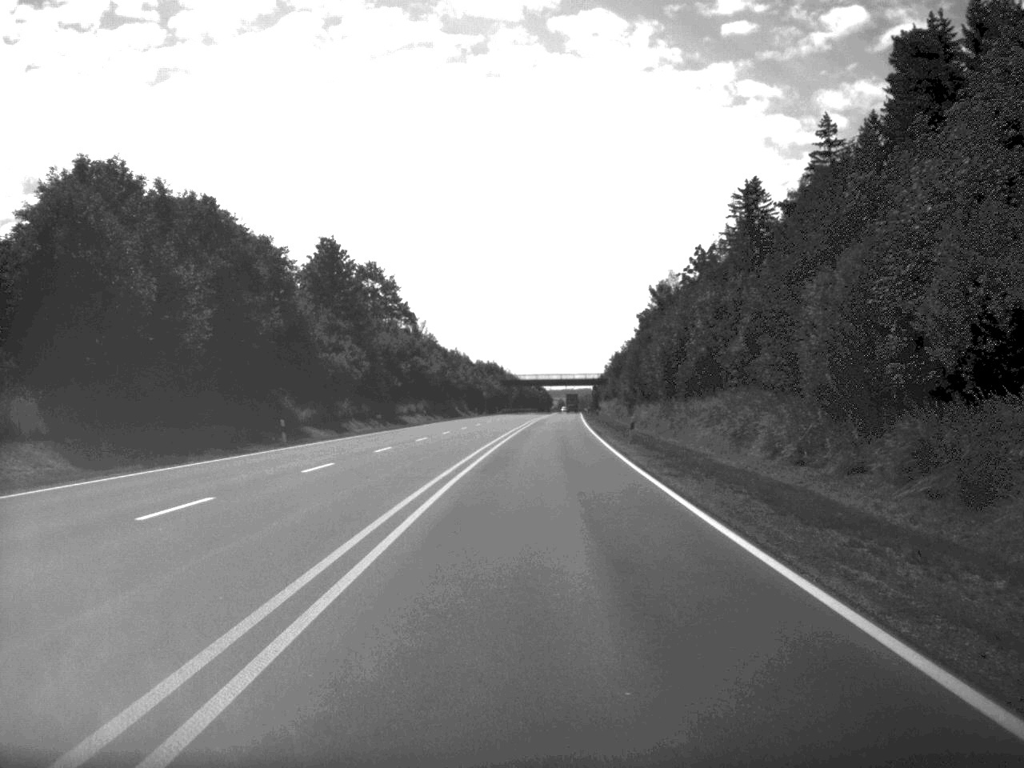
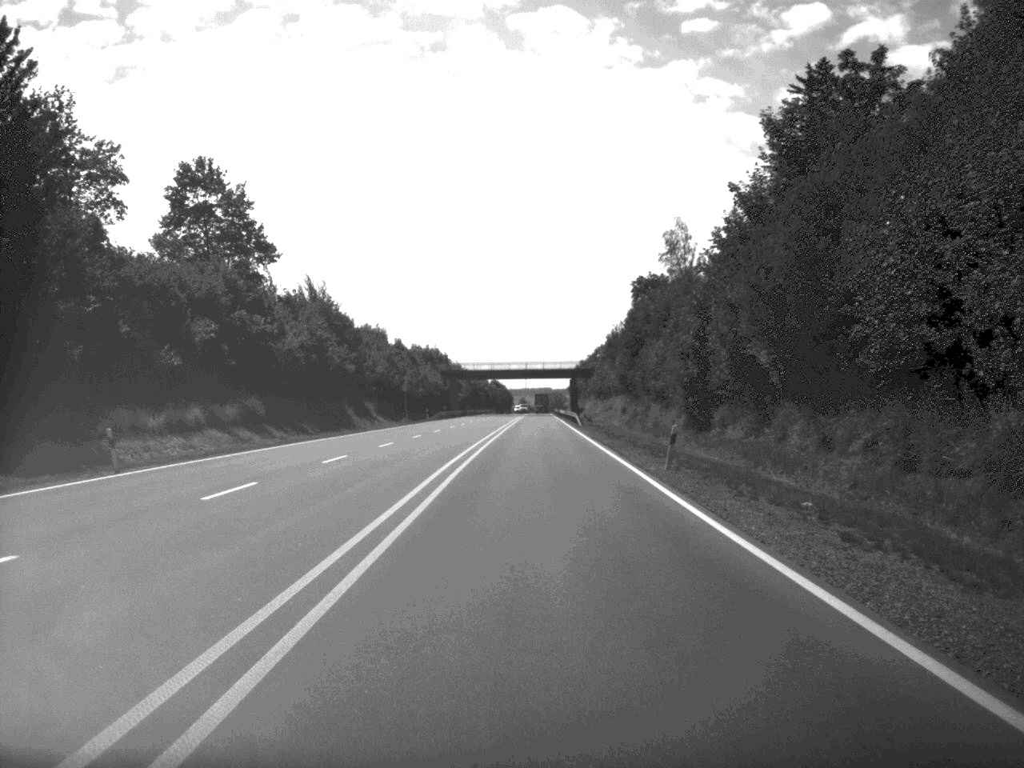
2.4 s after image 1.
(+1.0, +67.3) m; +2°
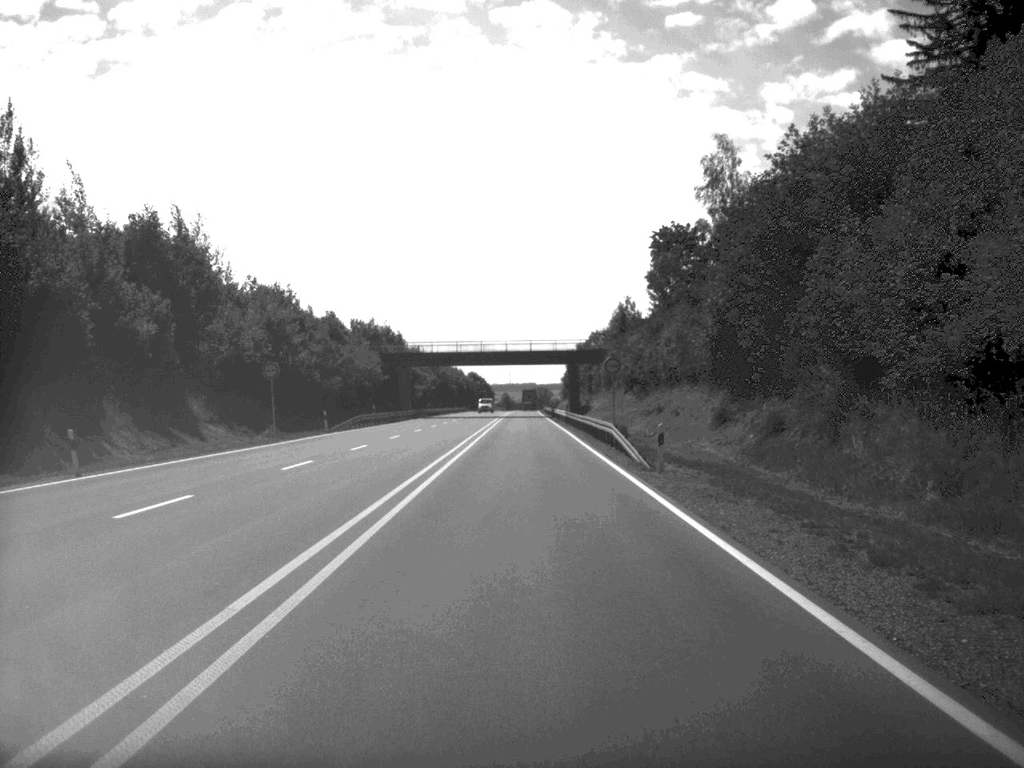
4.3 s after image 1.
(+0.3, +51.1) m; +1°
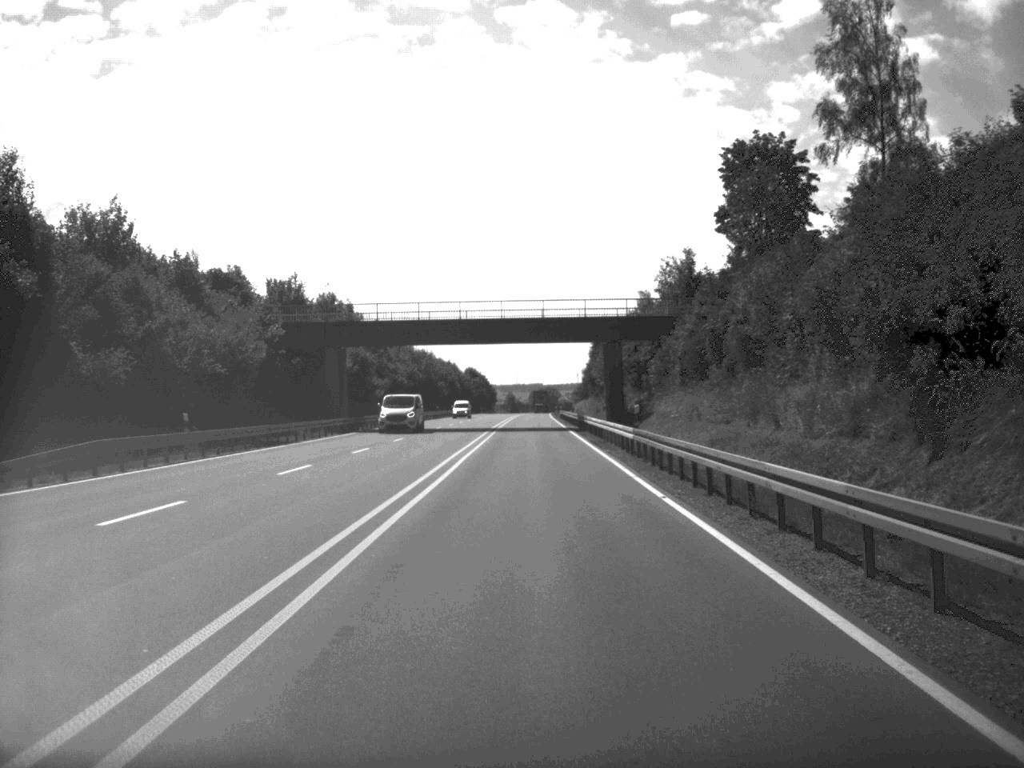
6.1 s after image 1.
(-0.2, +48.6) m; 0°
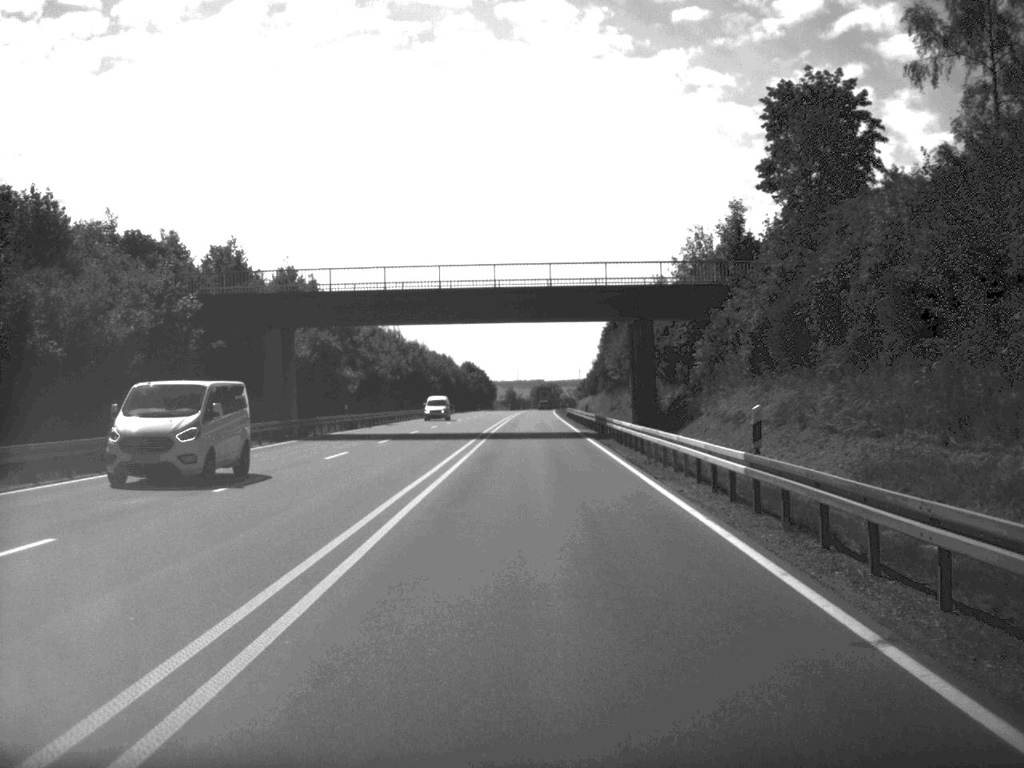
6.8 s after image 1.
(0.0, +17.7) m; 0°
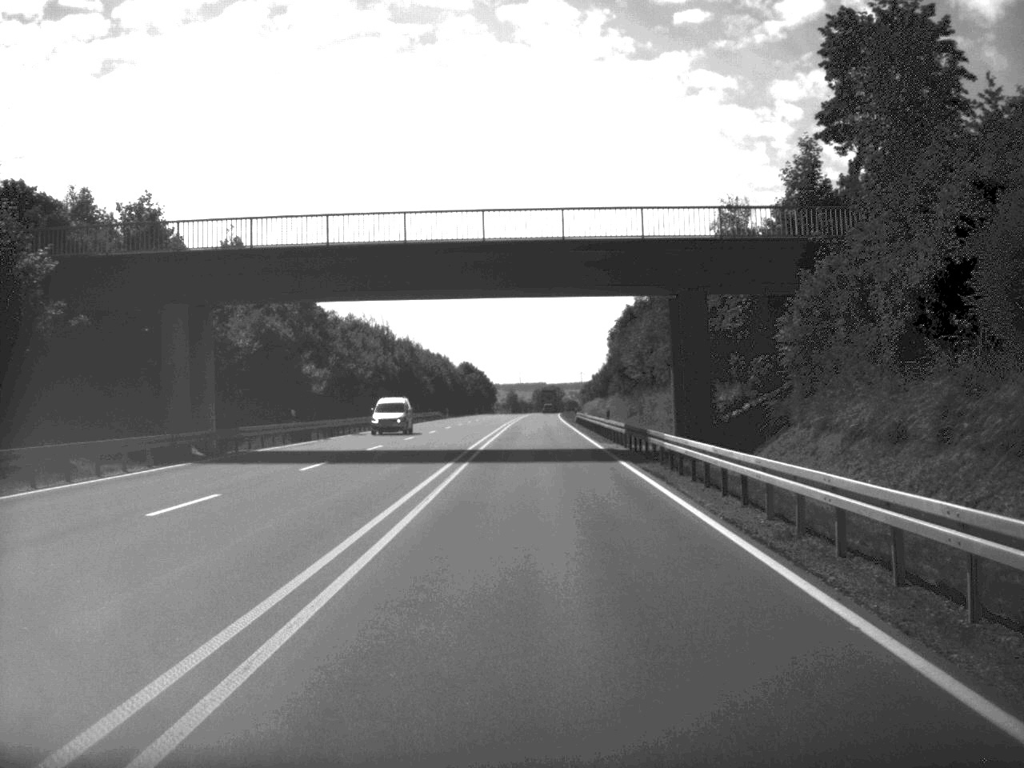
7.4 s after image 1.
(0.0, +16.1) m; 0°
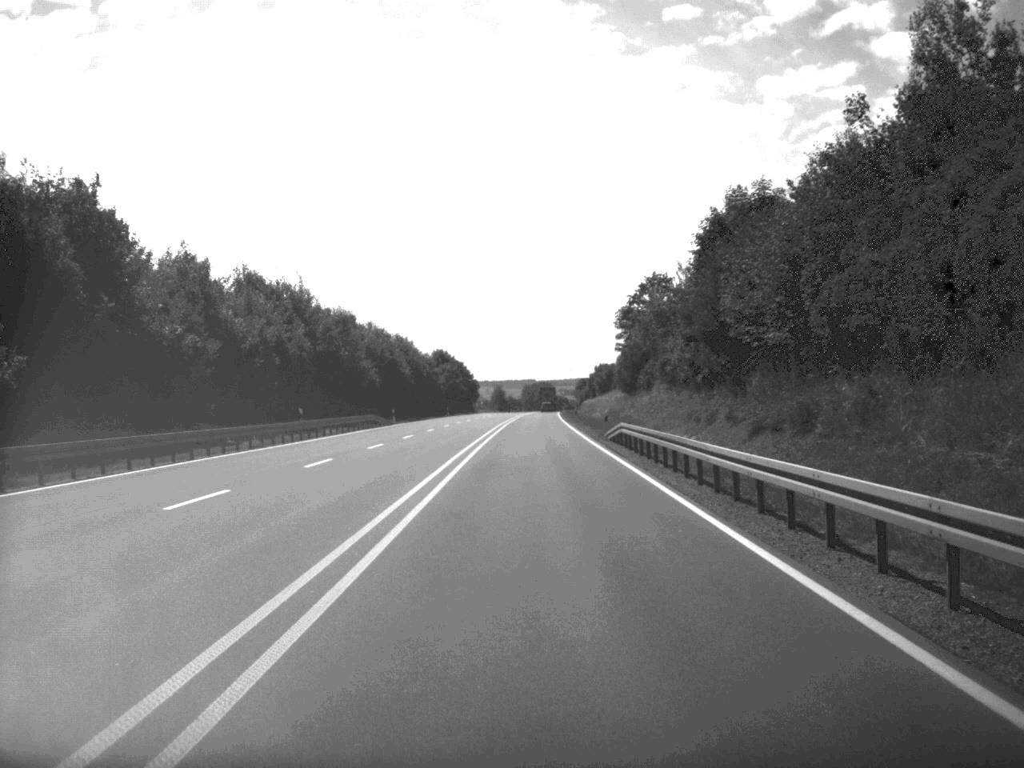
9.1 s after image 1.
(+0.1, +46.9) m; 0°
